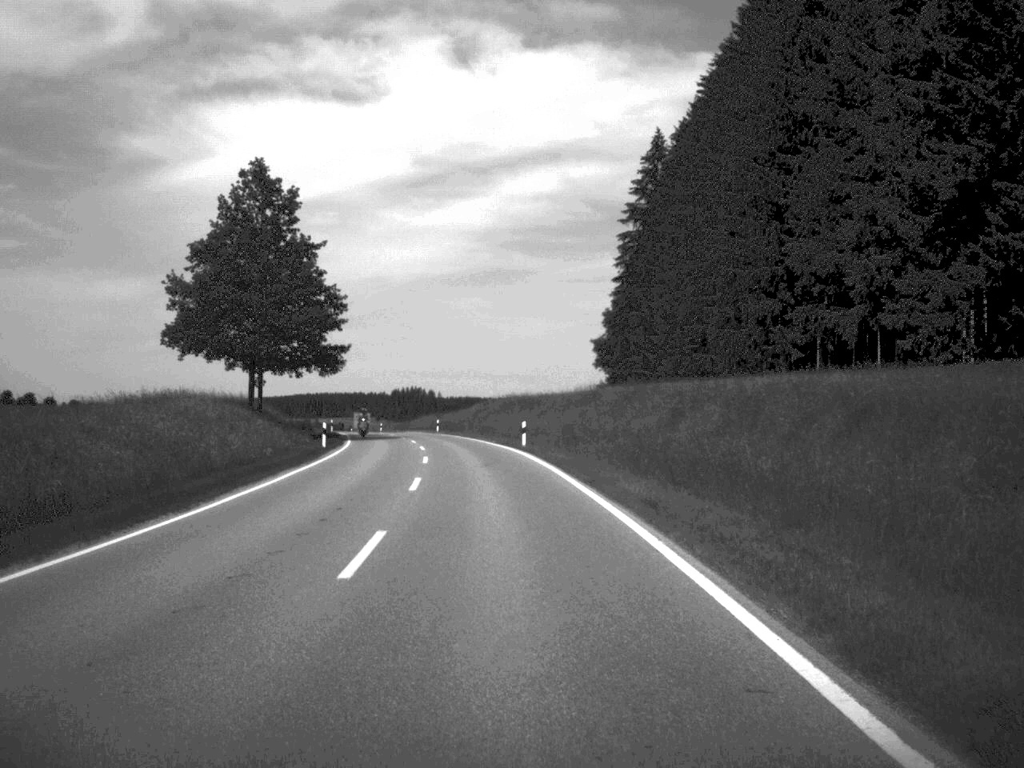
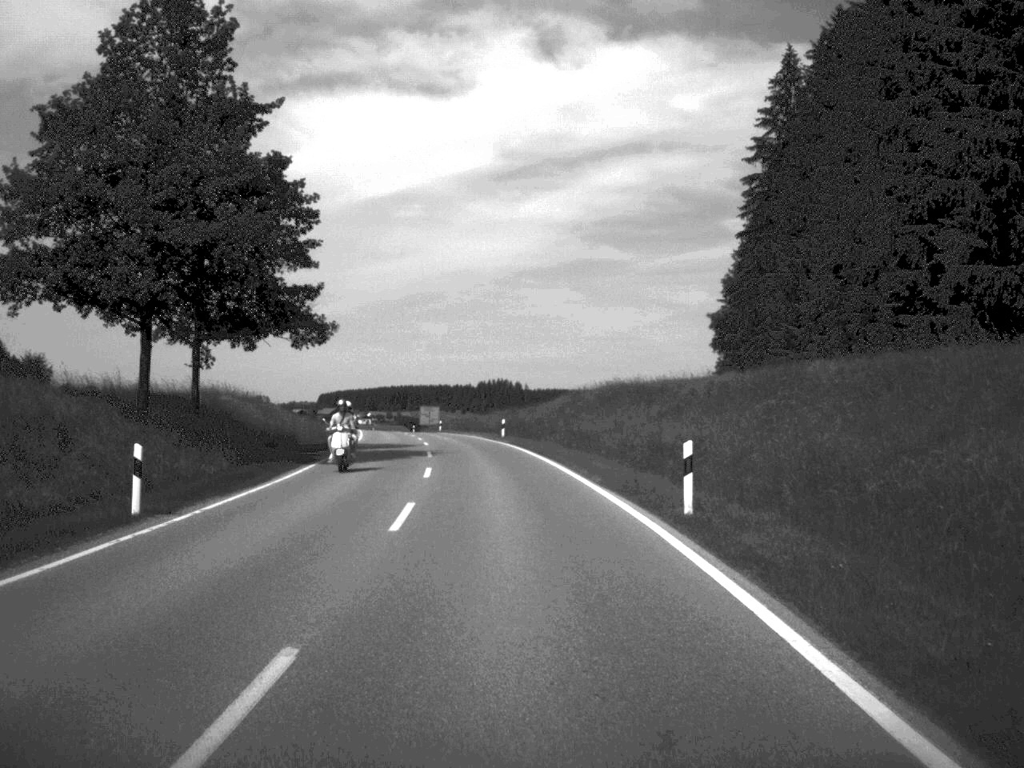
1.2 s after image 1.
(-1.1, +31.4) m; -4°
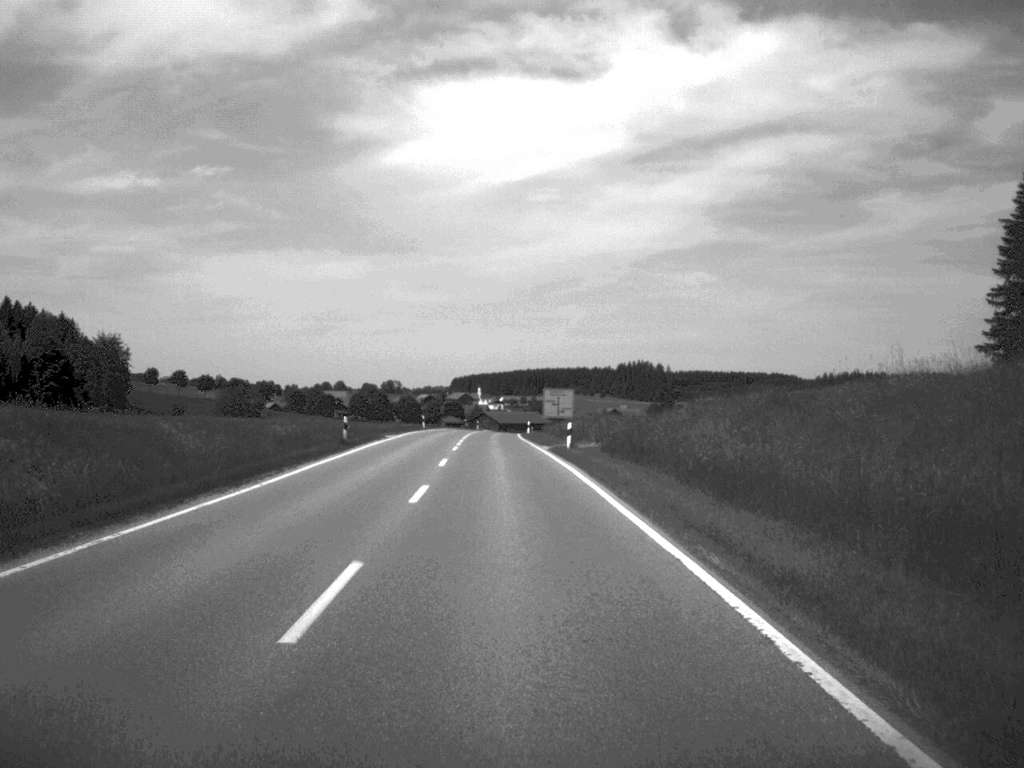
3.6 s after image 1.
(-4.0, +65.9) m; -6°
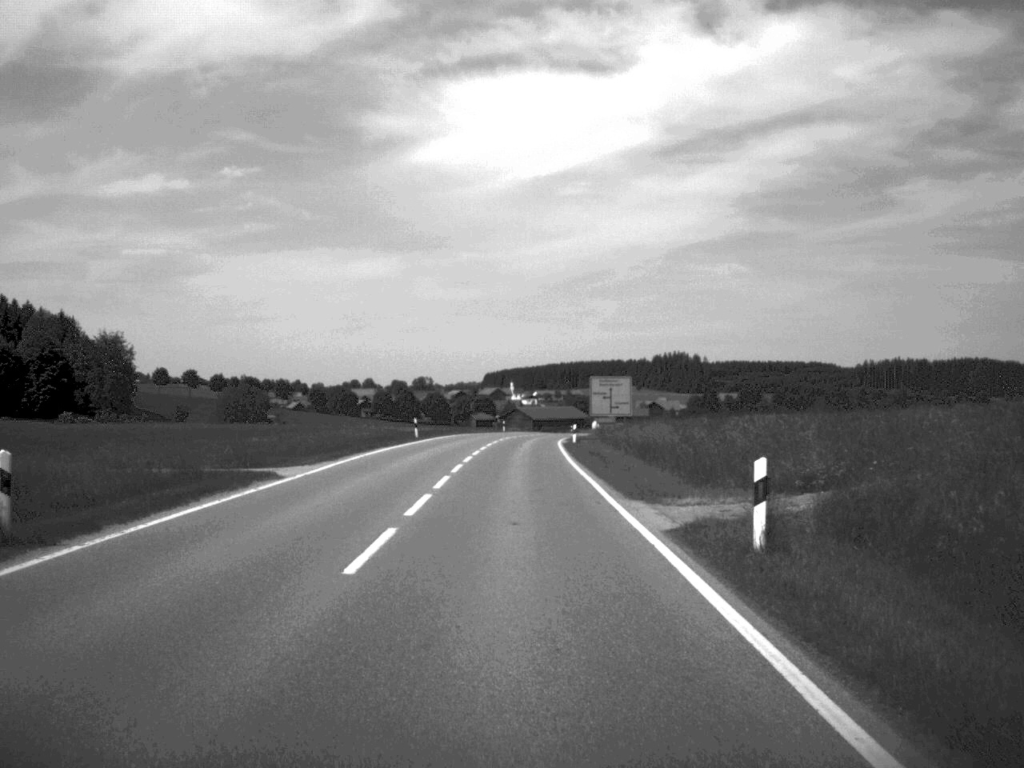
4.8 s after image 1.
(-0.5, +31.6) m; -1°
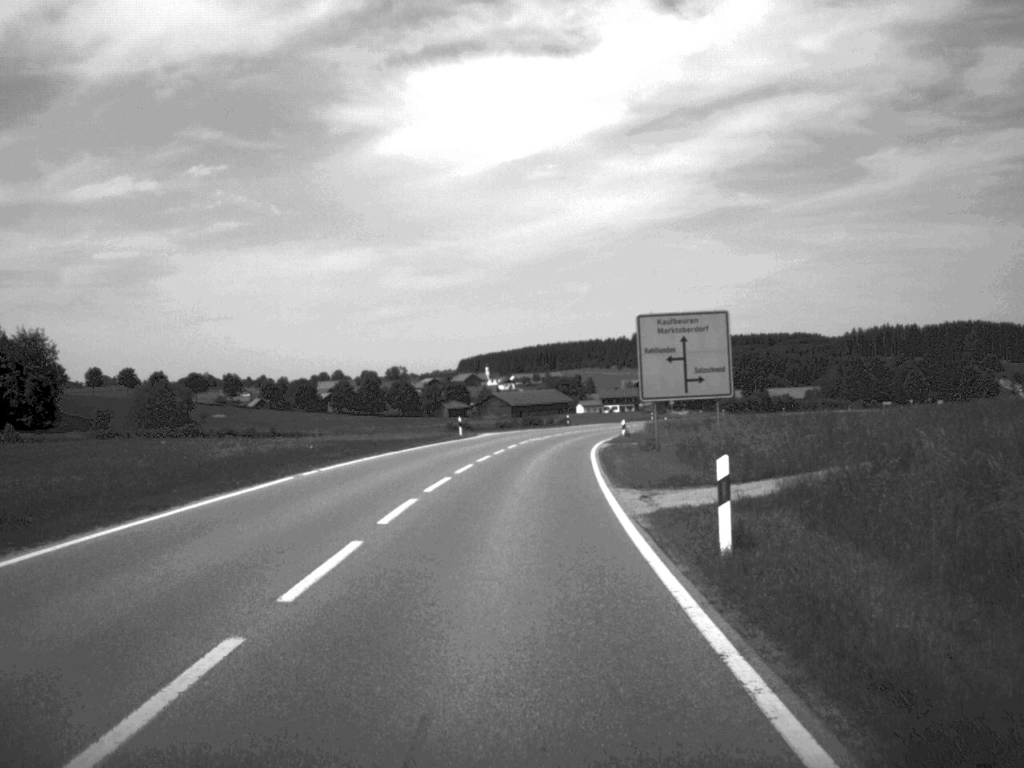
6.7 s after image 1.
(+0.2, +49.2) m; +1°
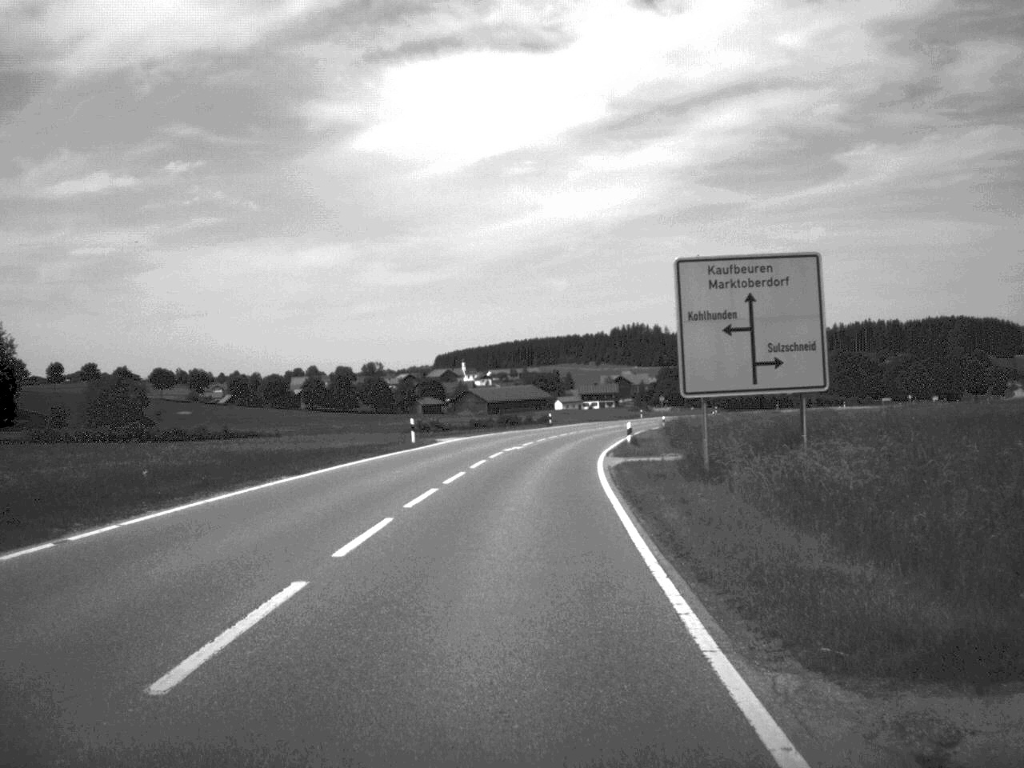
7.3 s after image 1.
(+0.1, +15.0) m; +1°
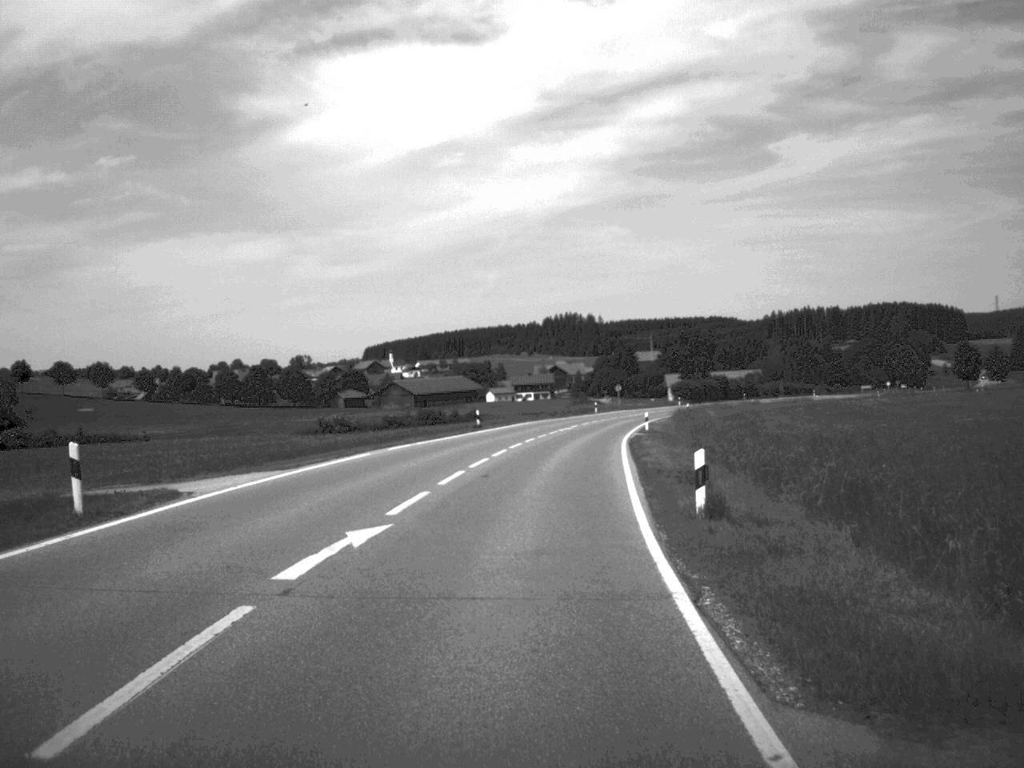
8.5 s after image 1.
(+0.8, +30.5) m; +3°
